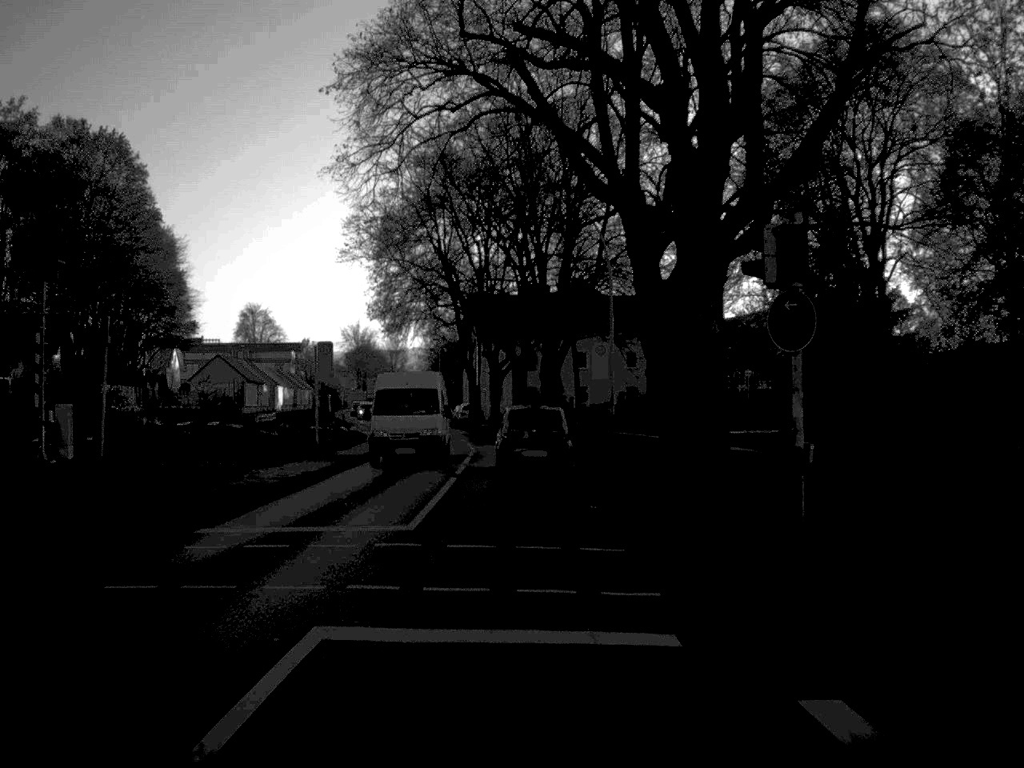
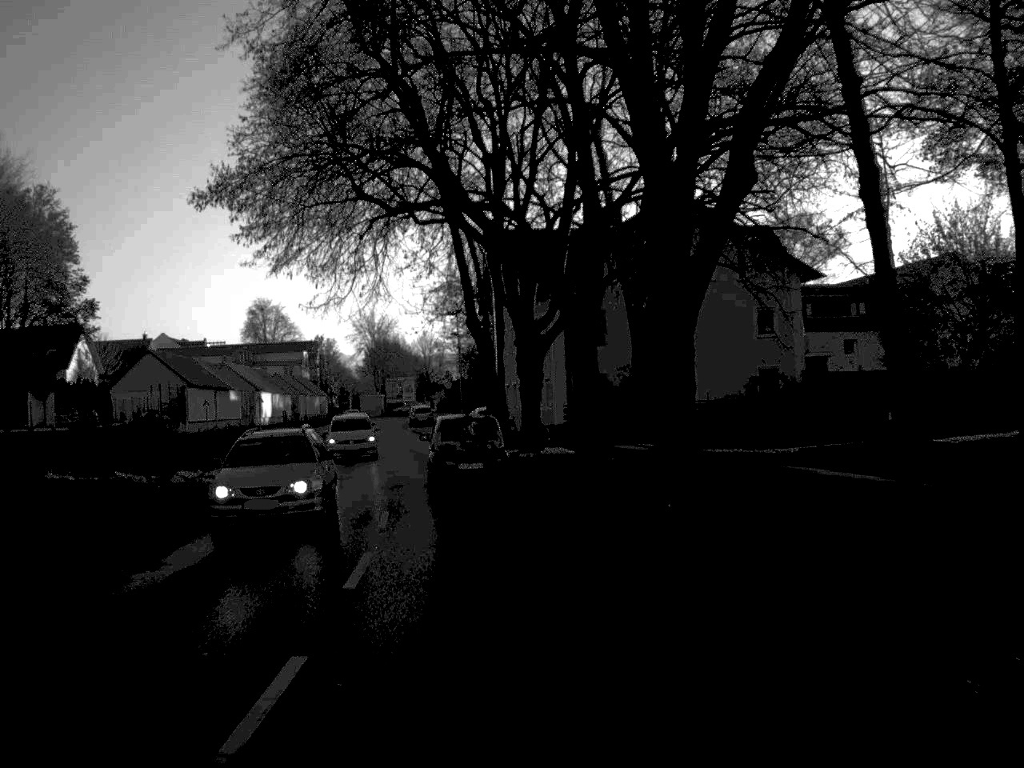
(-0.5, +40.9) m; -3°
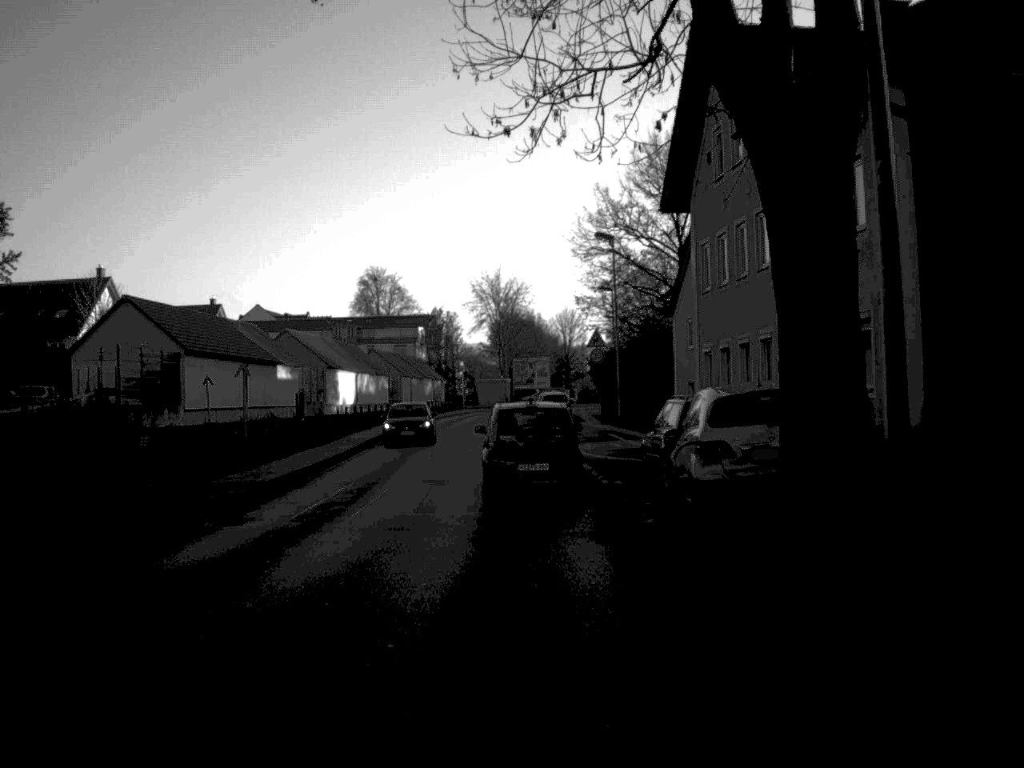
(-2.3, +35.2) m; -6°
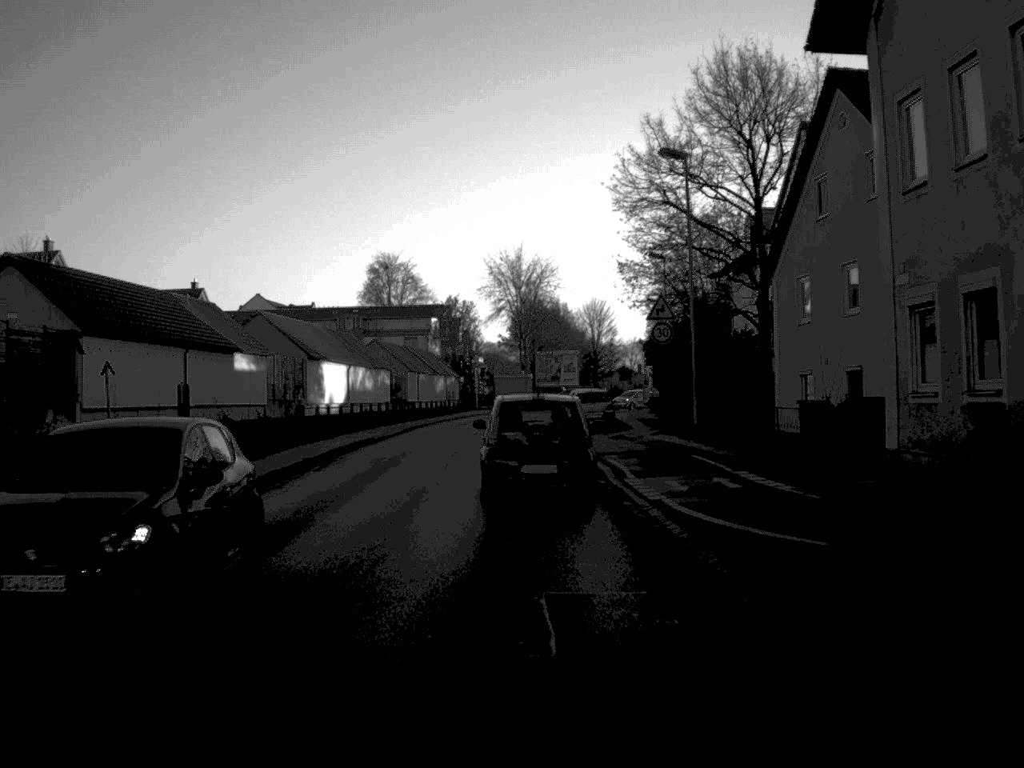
(-0.1, +17.2) m; -1°
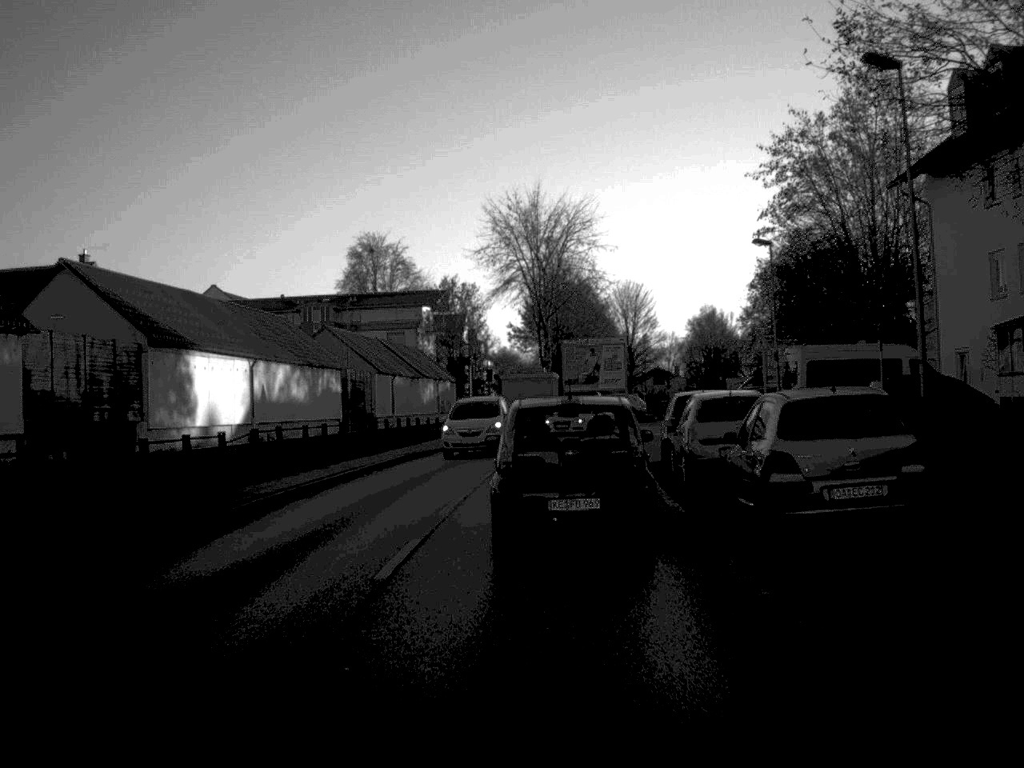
(-0.5, +35.4) m; -1°
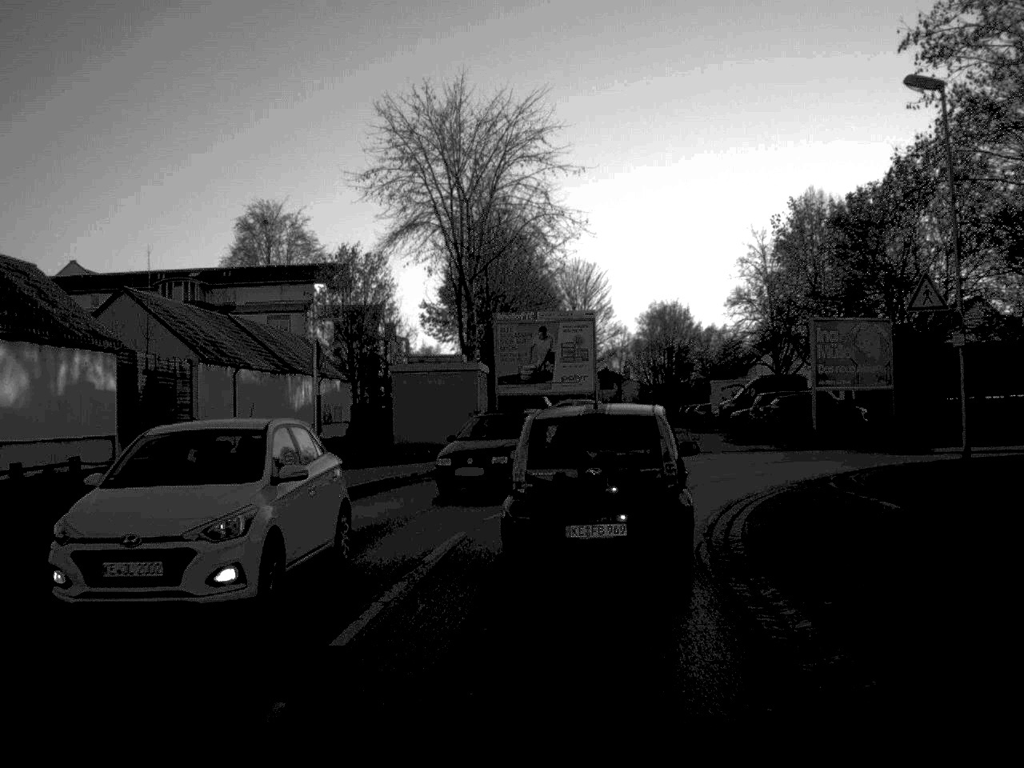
(+0.6, +28.0) m; +3°
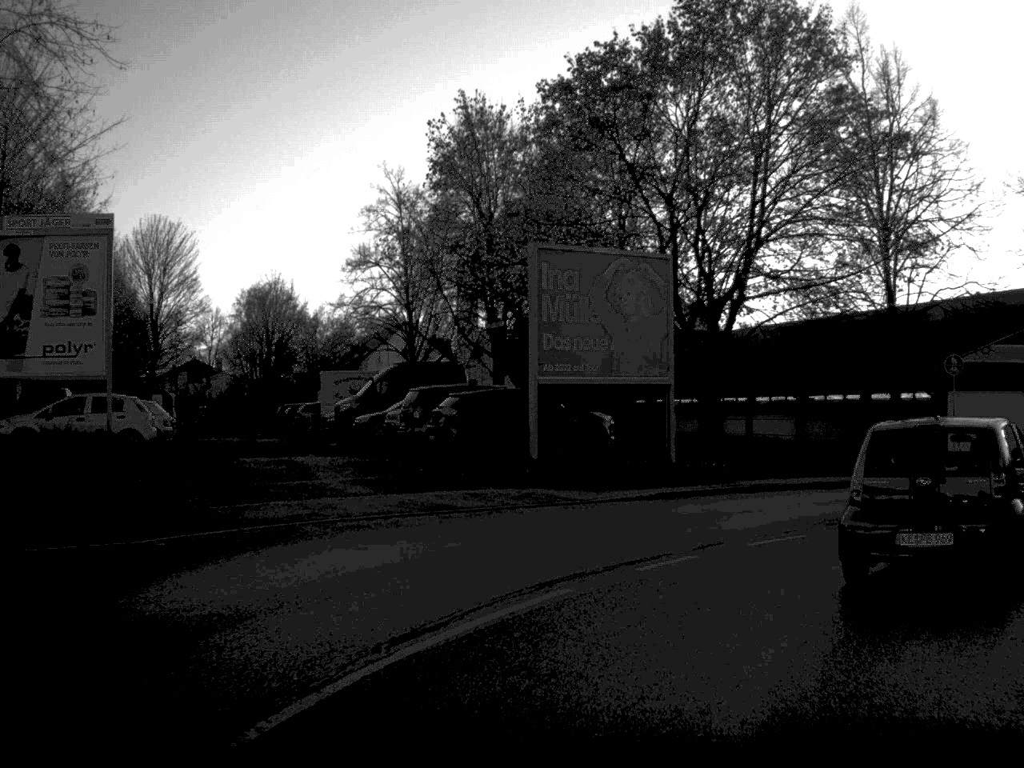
(+2.5, +23.4) m; +18°
